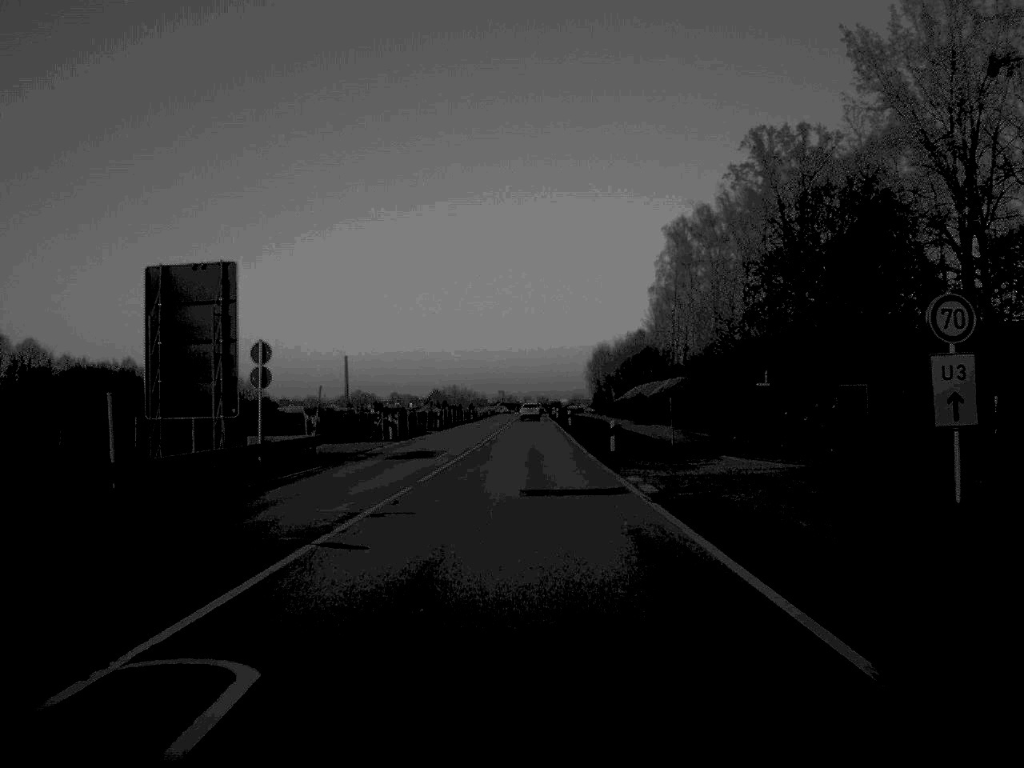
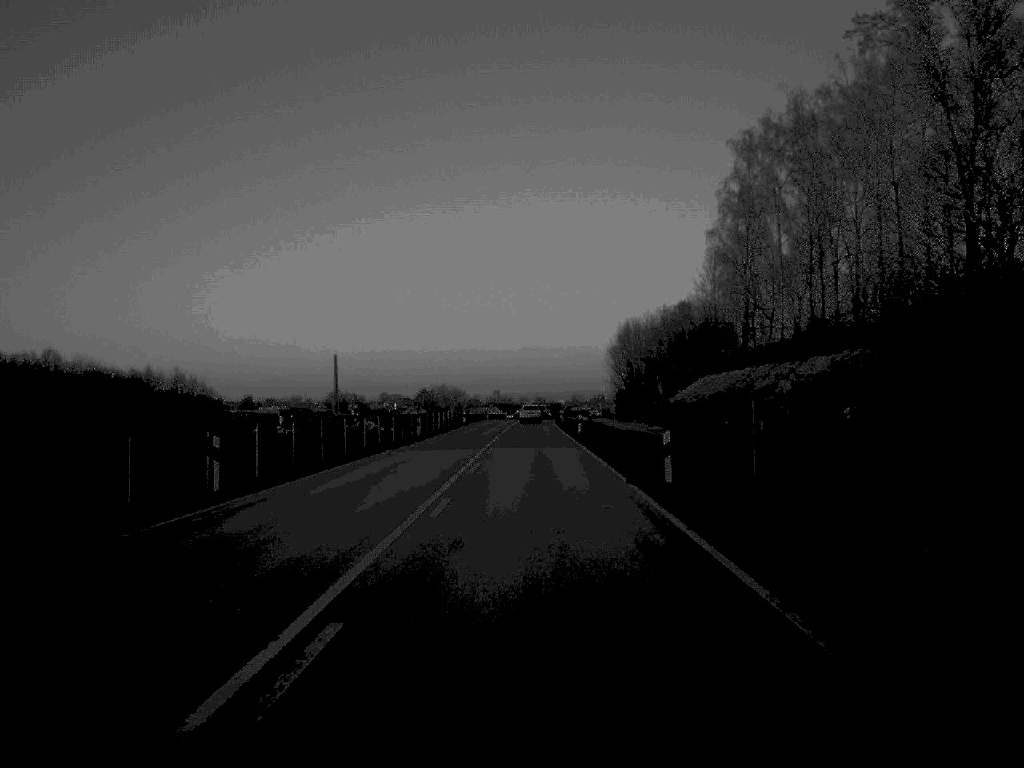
(0.0, +58.2) m; 0°
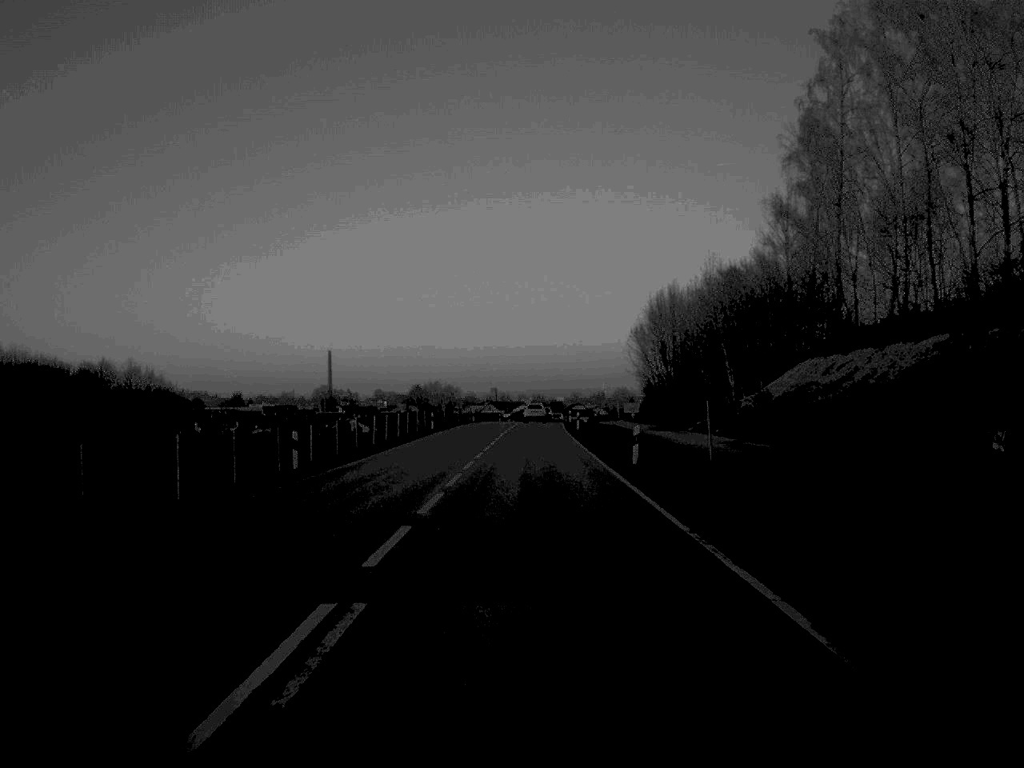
(0.0, +34.7) m; 0°
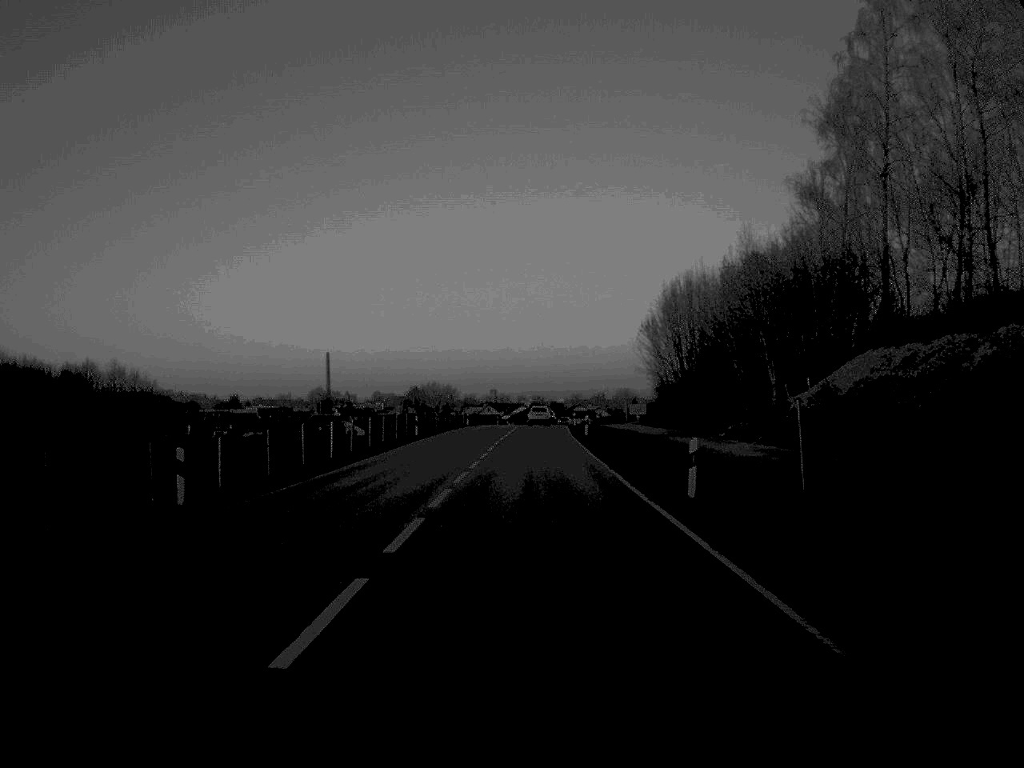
(0.0, +10.6) m; 0°
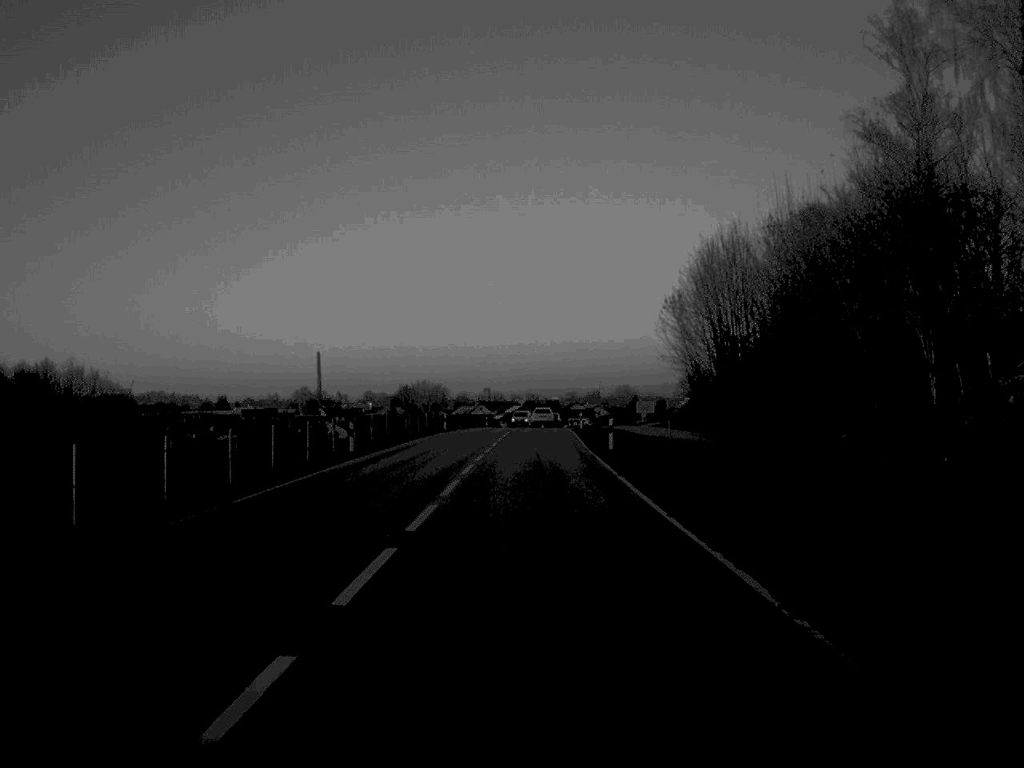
(0.0, +21.6) m; 0°
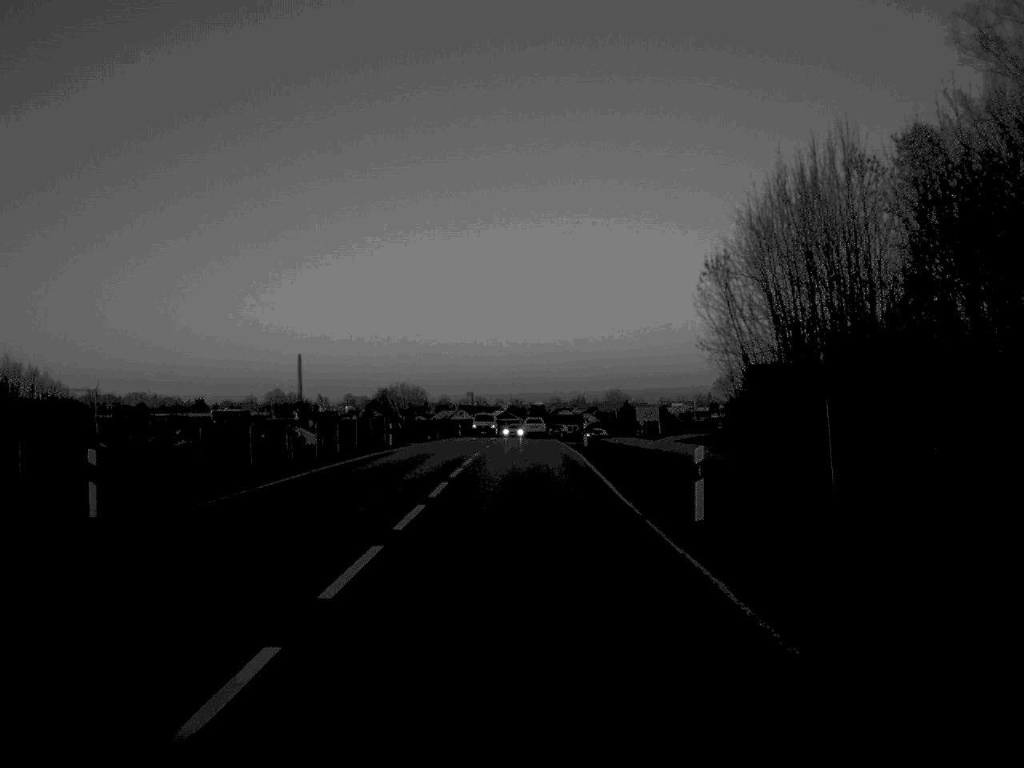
(+0.1, +23.6) m; +1°
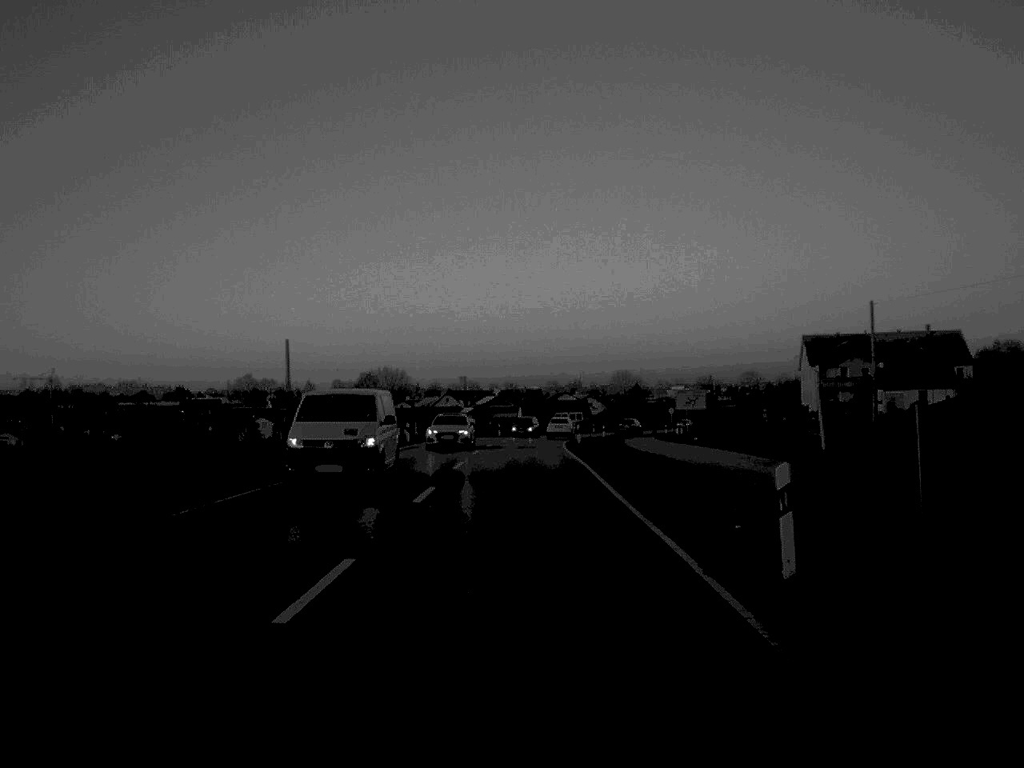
(+0.1, +42.9) m; 0°
